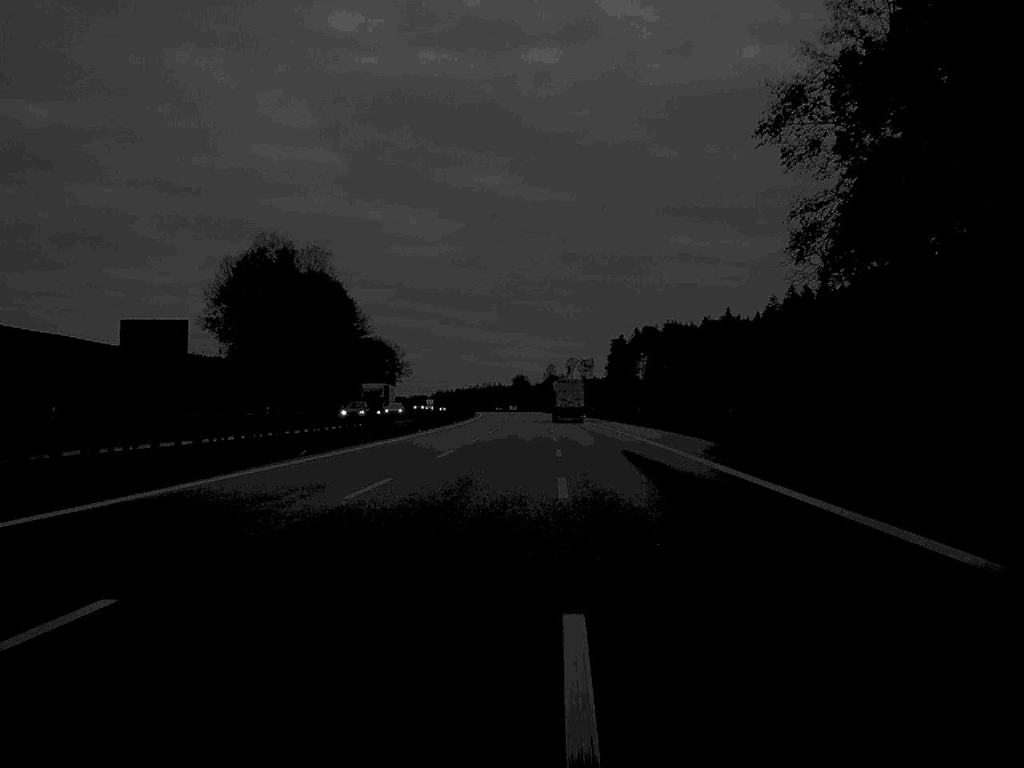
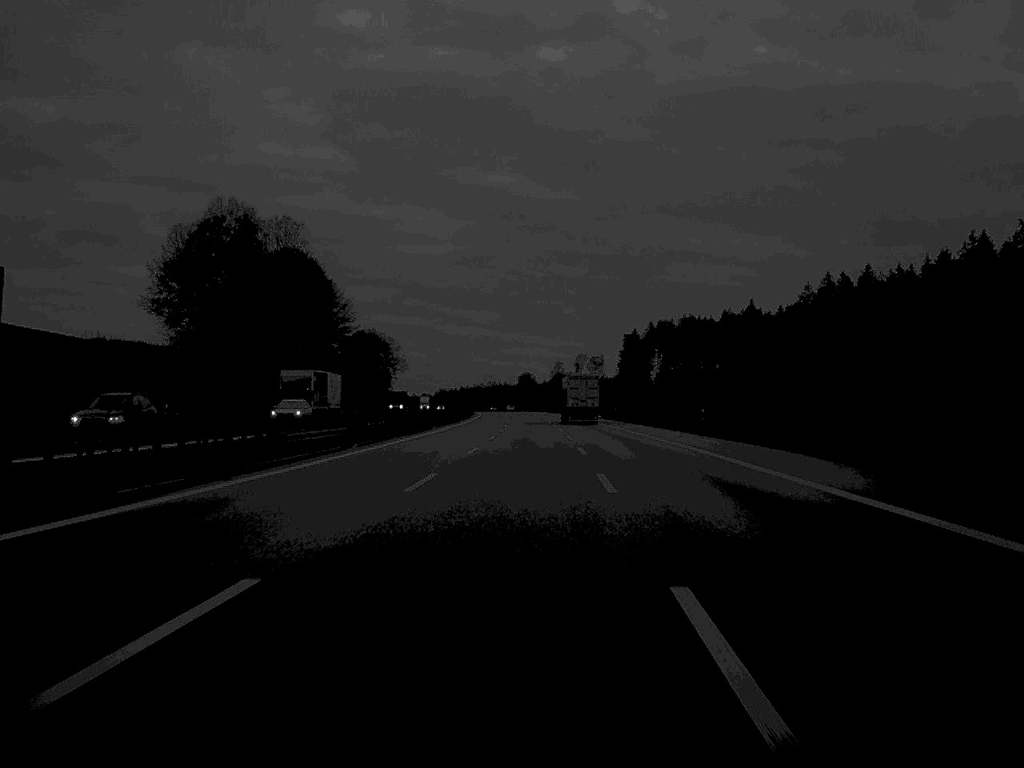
(-0.1, +33.9) m; 0°
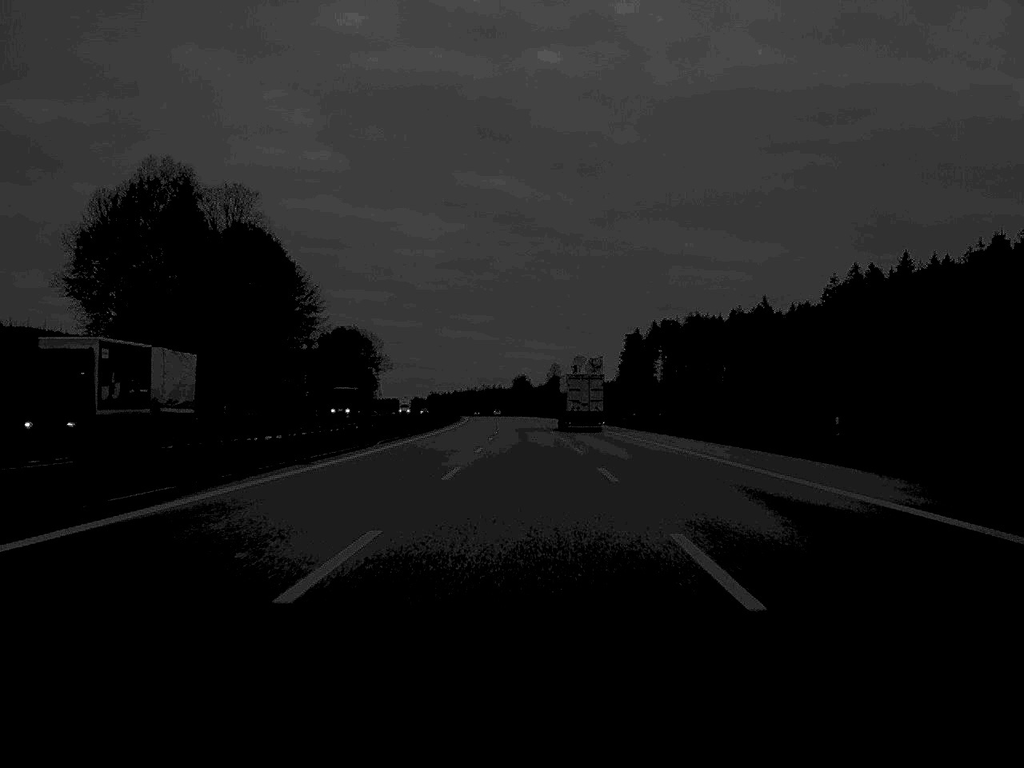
(+0.1, +31.1) m; 0°
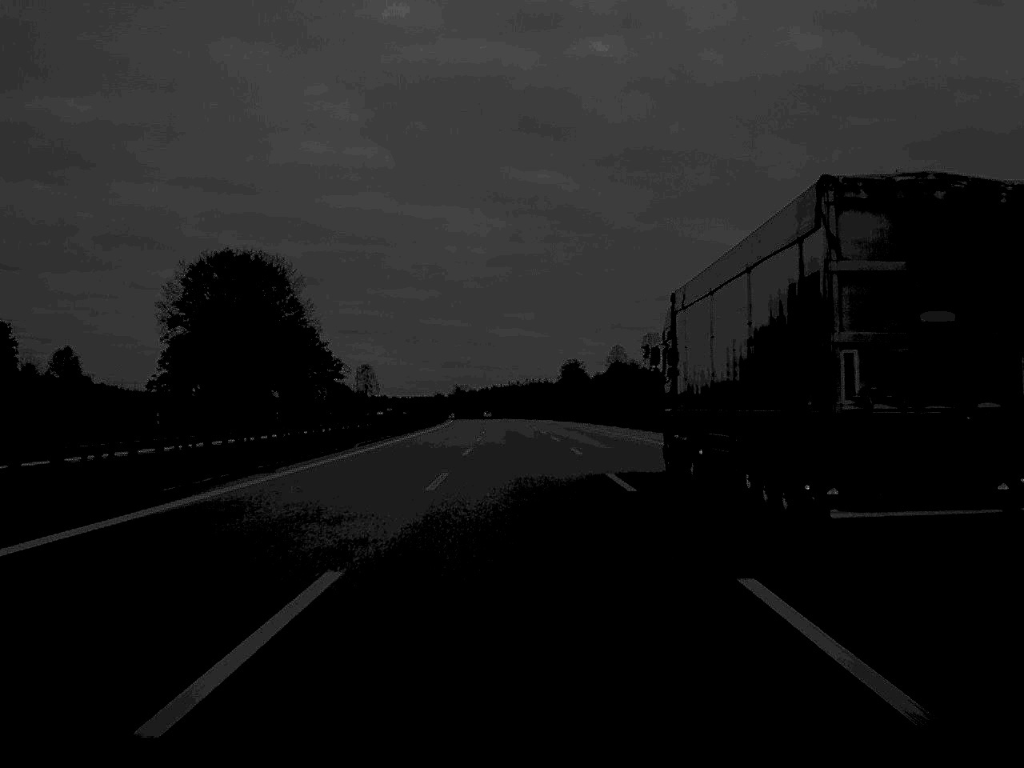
(-2.3, +165.4) m; -2°
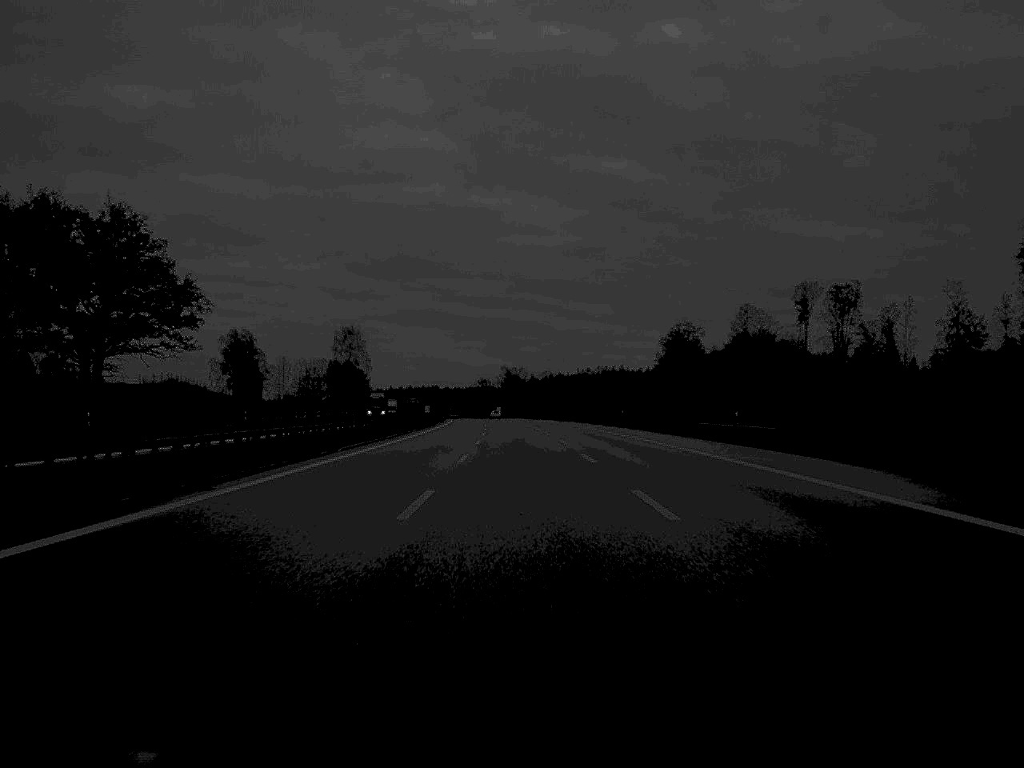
(-4.1, +166.4) m; -3°
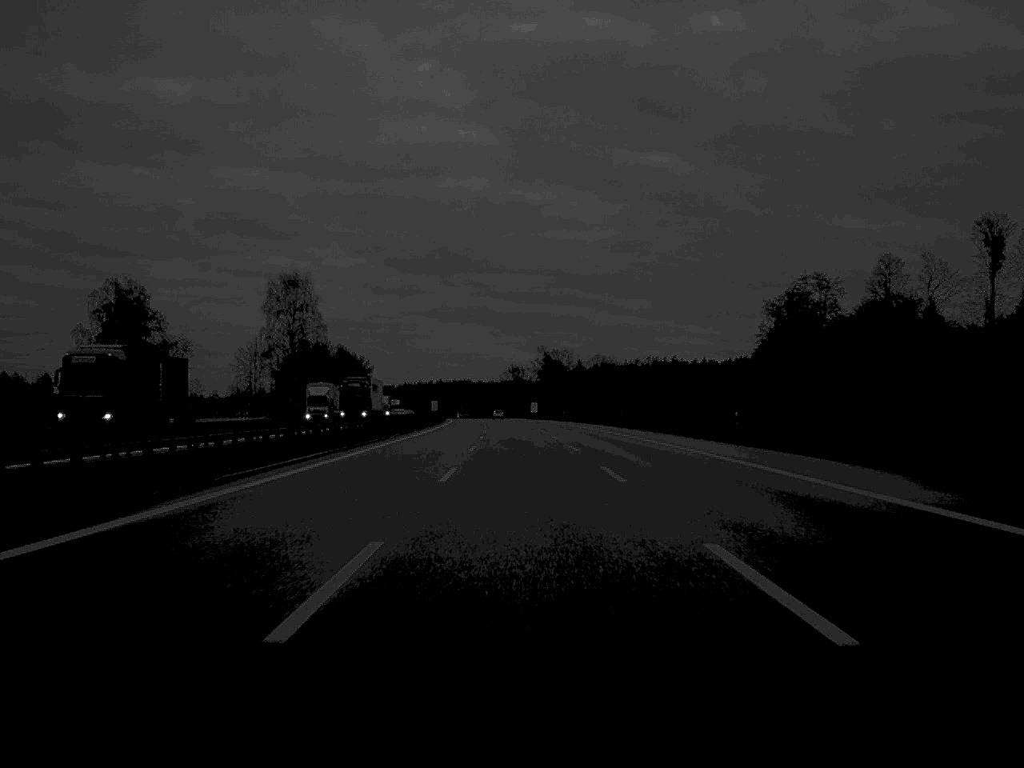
(-1.5, +98.4) m; -2°
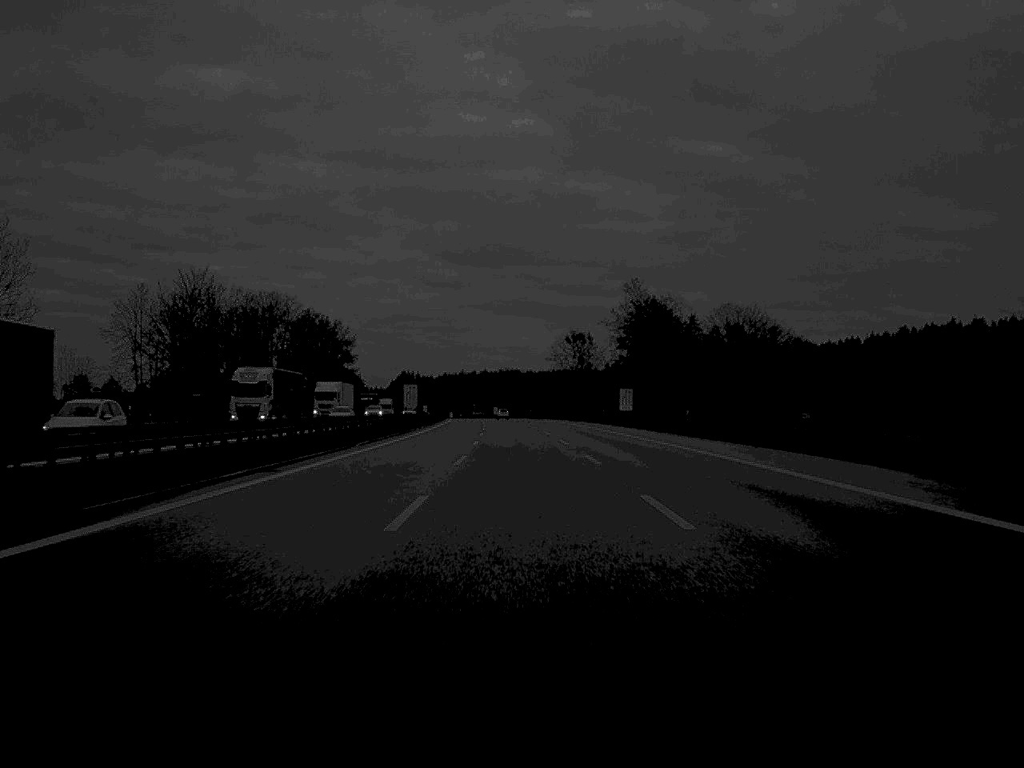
(-2.8, +134.8) m; -2°
